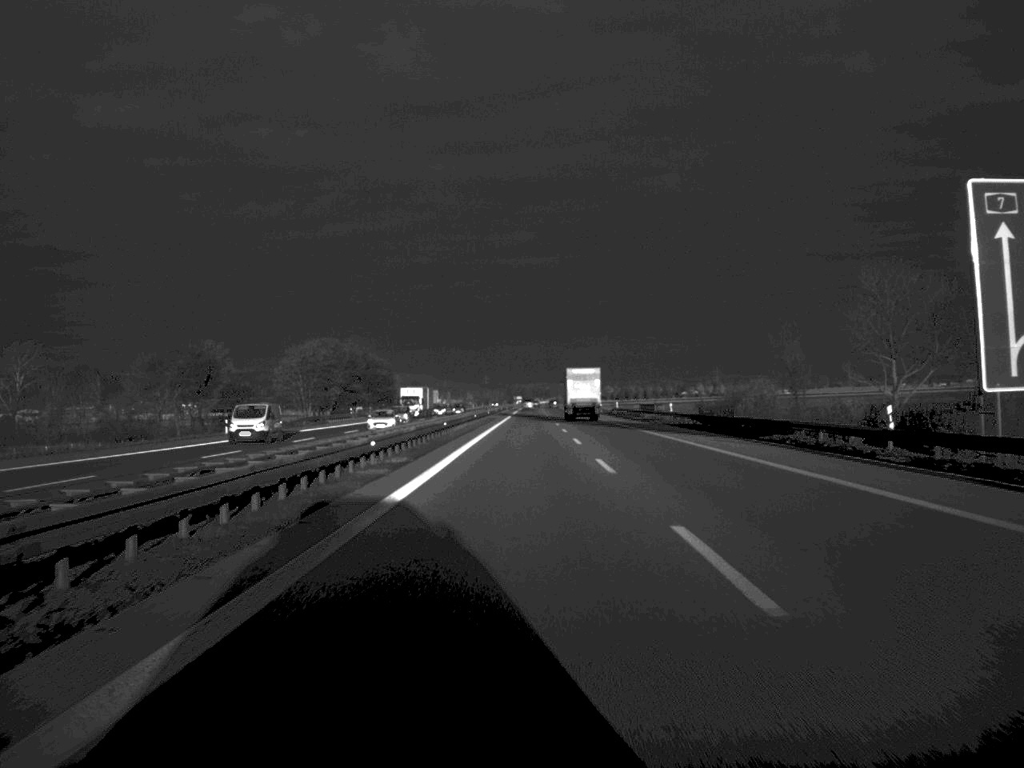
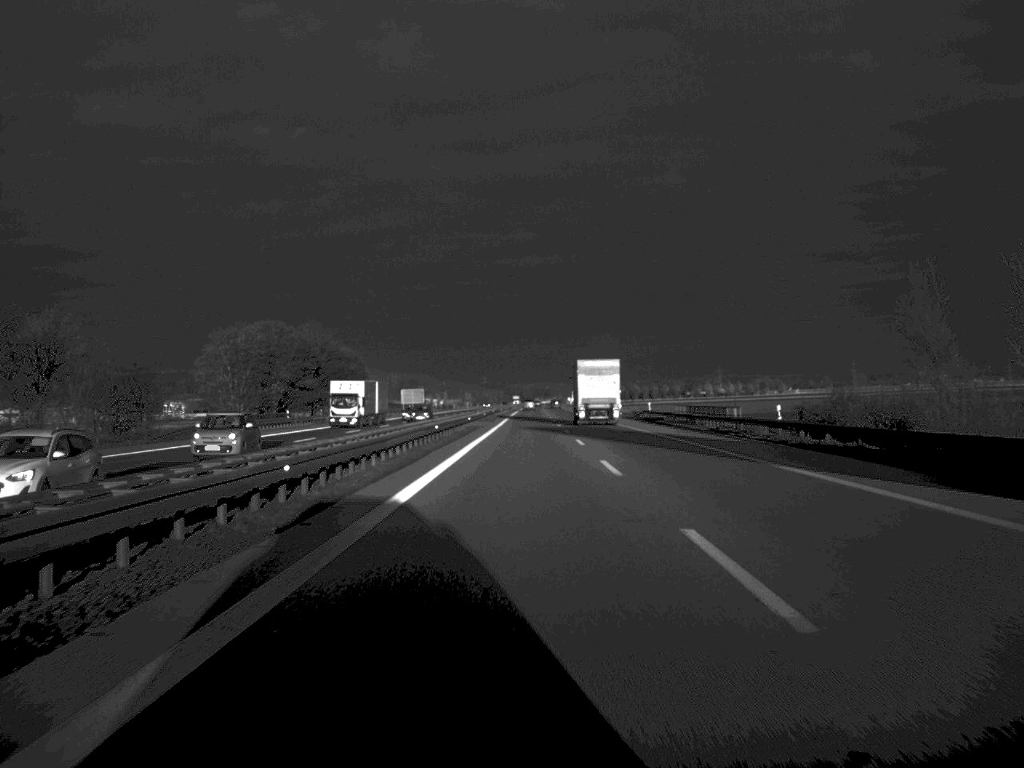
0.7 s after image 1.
(0.0, +36.4) m; 0°
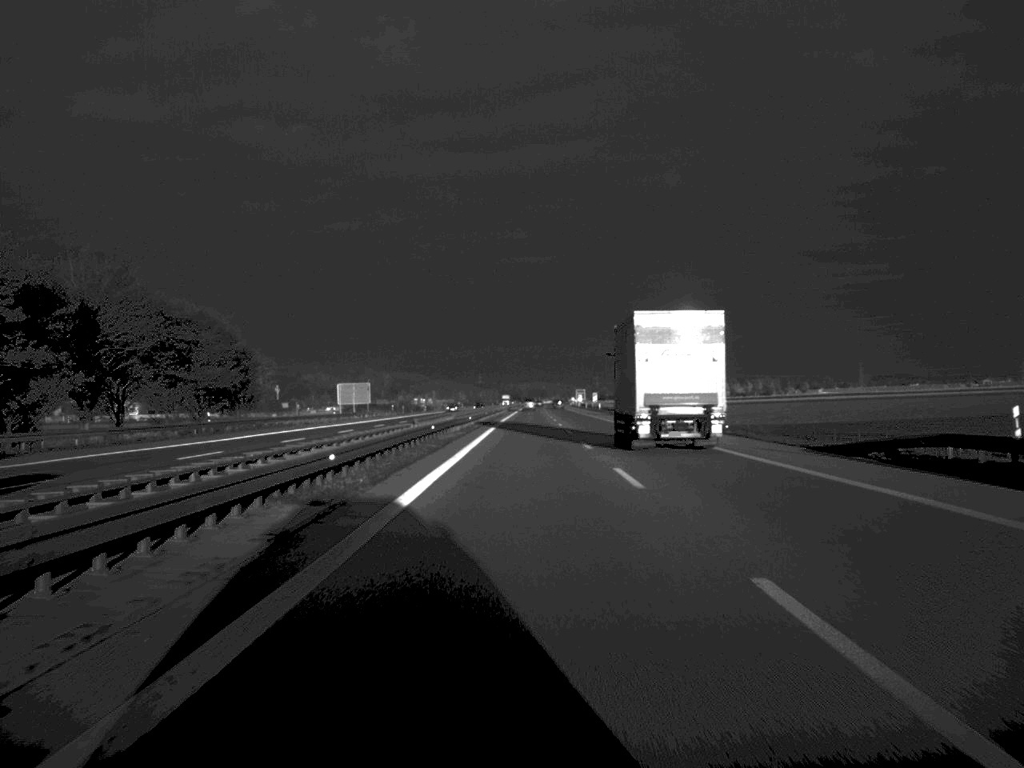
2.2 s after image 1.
(+0.1, +75.0) m; 0°
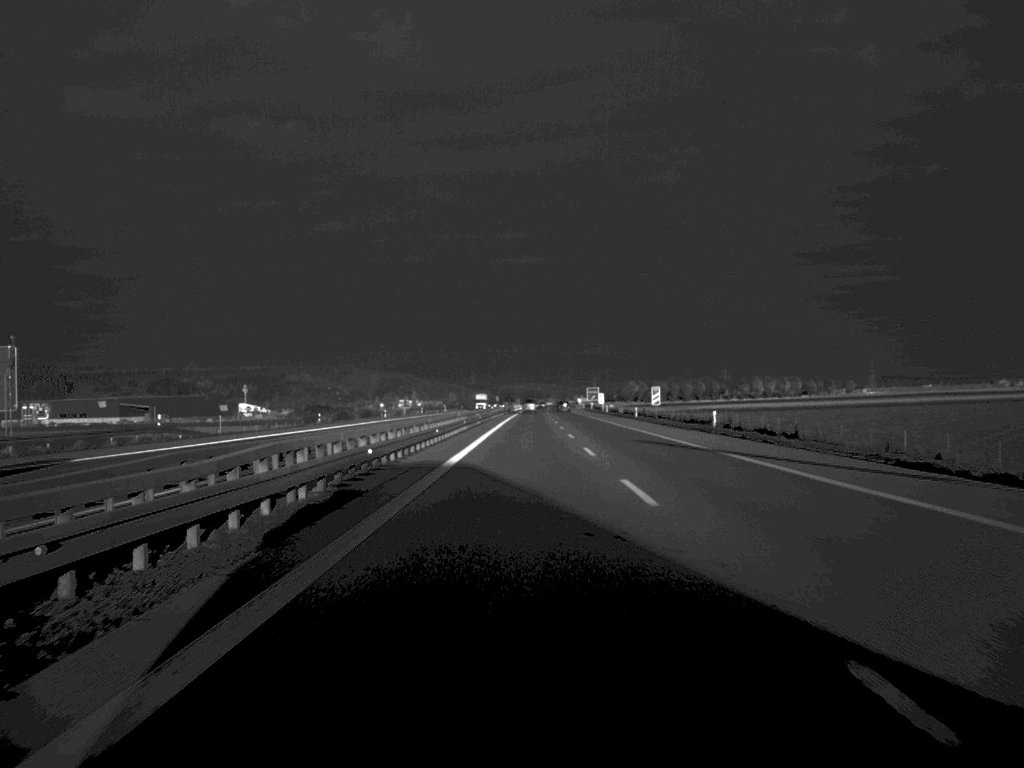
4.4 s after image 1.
(+0.3, +110.7) m; 0°
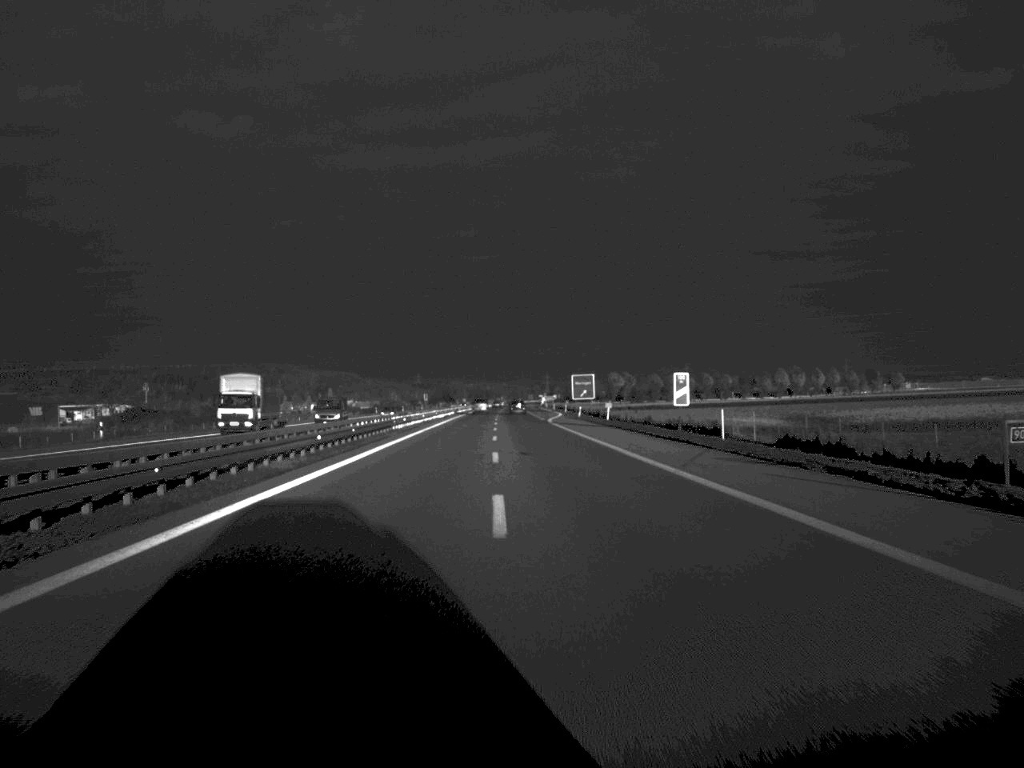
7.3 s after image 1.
(+2.6, +146.7) m; +2°
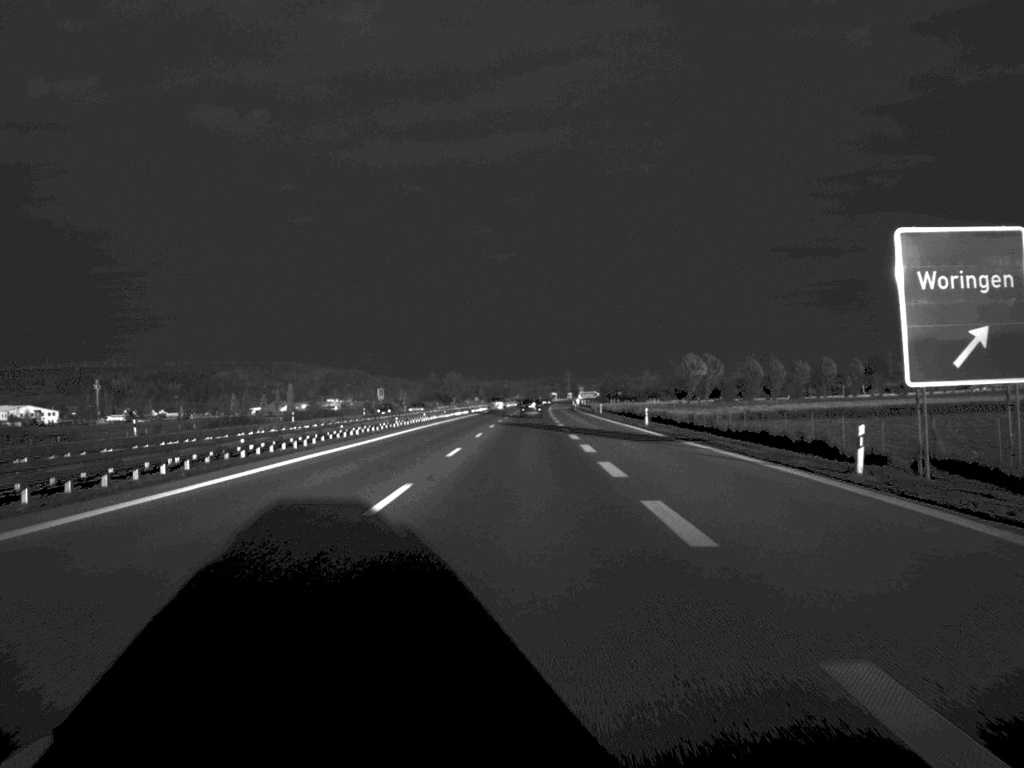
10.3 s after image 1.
(-1.3, +141.4) m; -1°
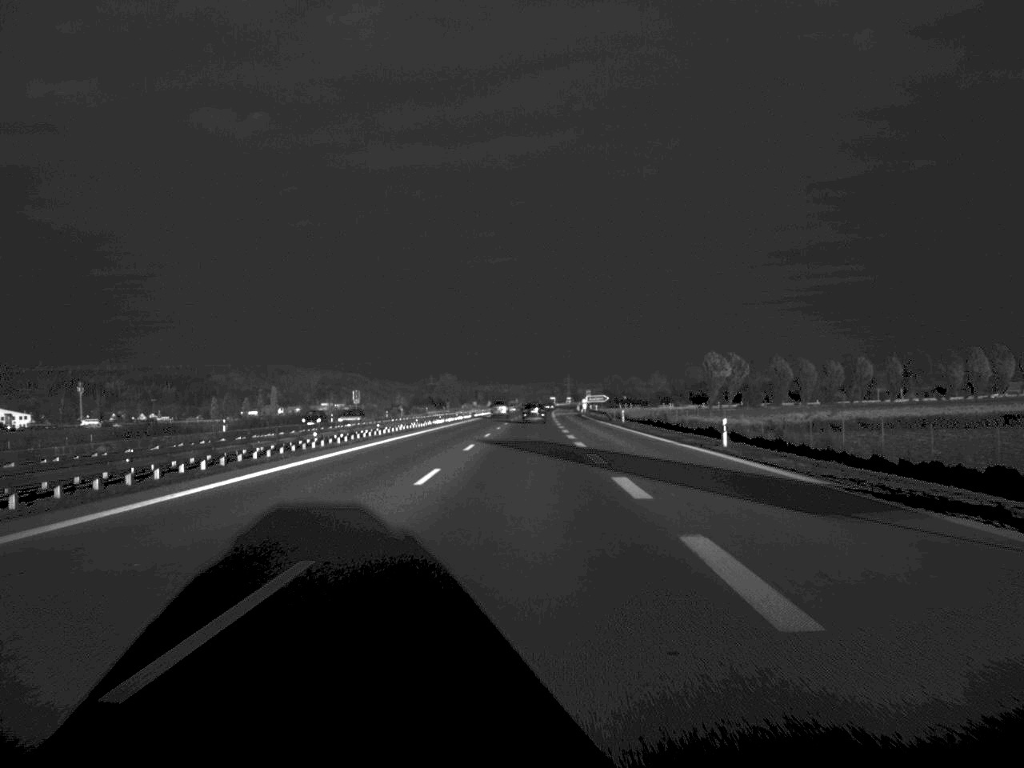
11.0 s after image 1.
(0.0, +32.5) m; 0°
